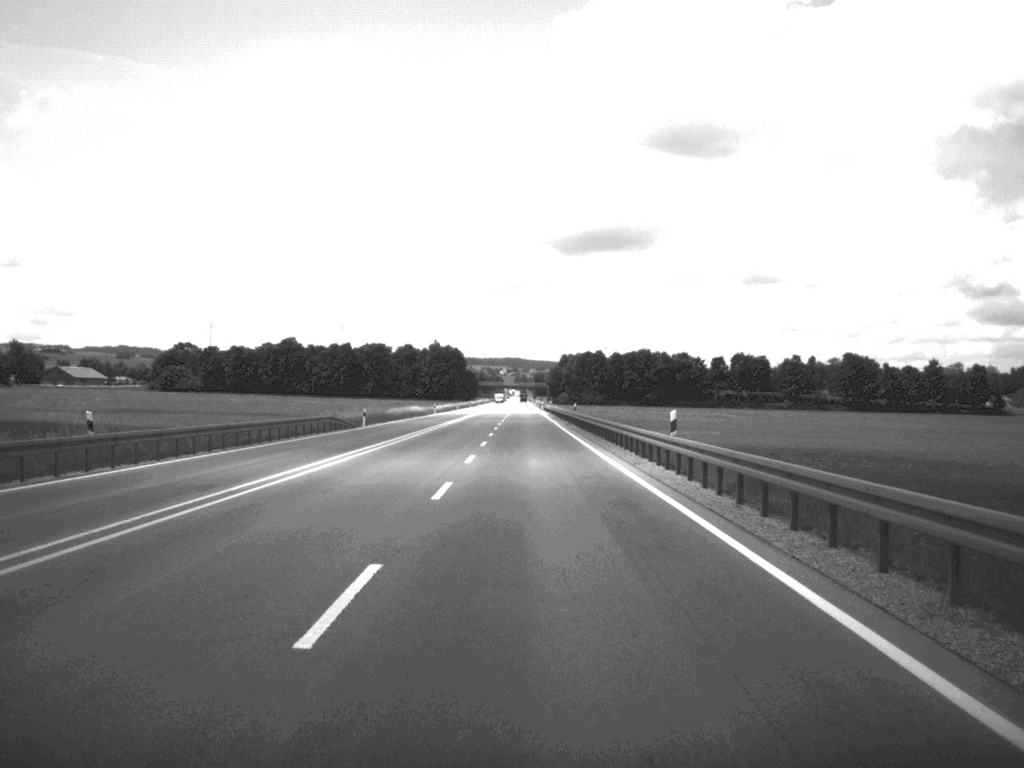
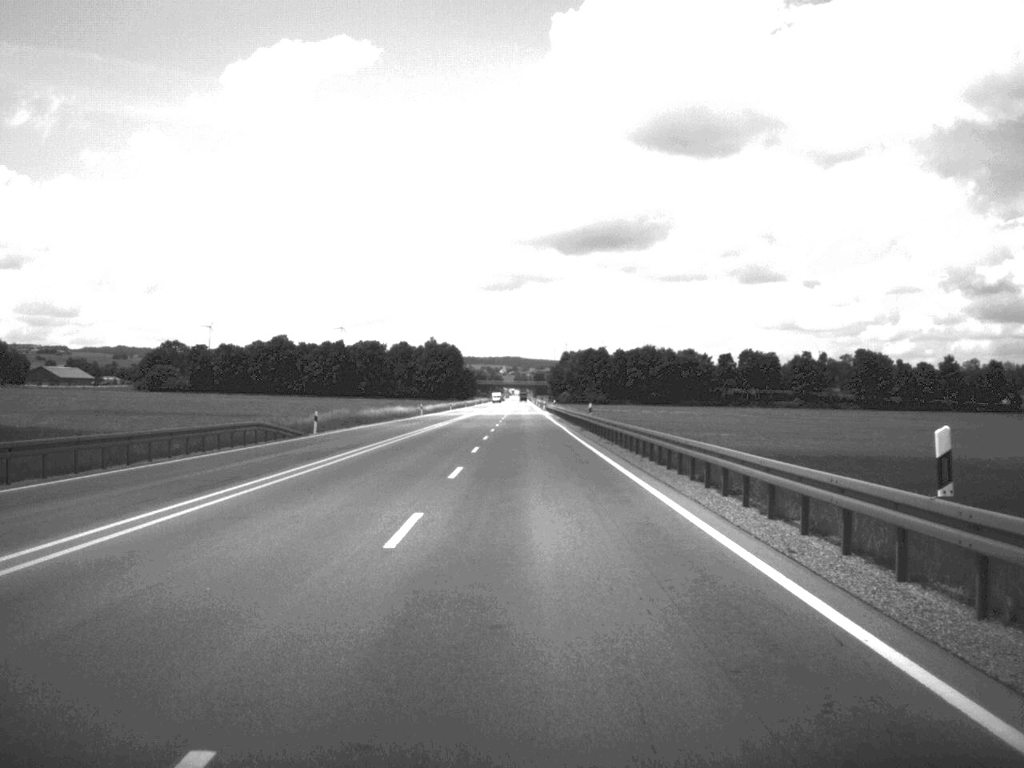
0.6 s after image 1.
(0.0, +18.4) m; 0°
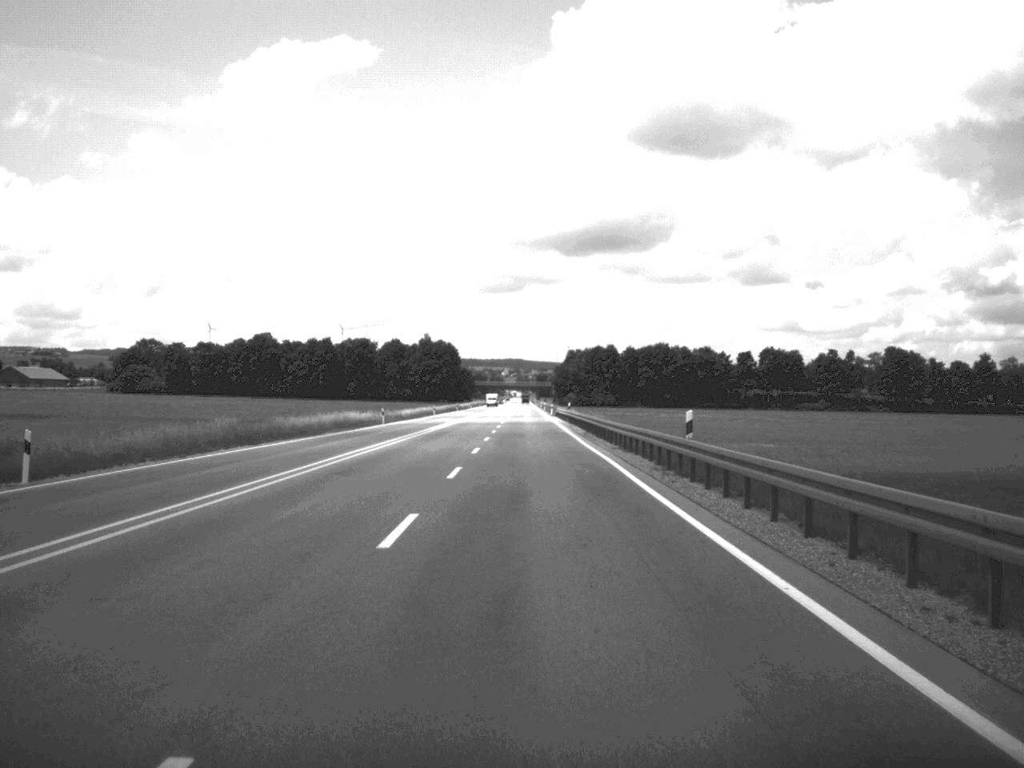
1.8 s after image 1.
(-0.1, +35.9) m; 0°
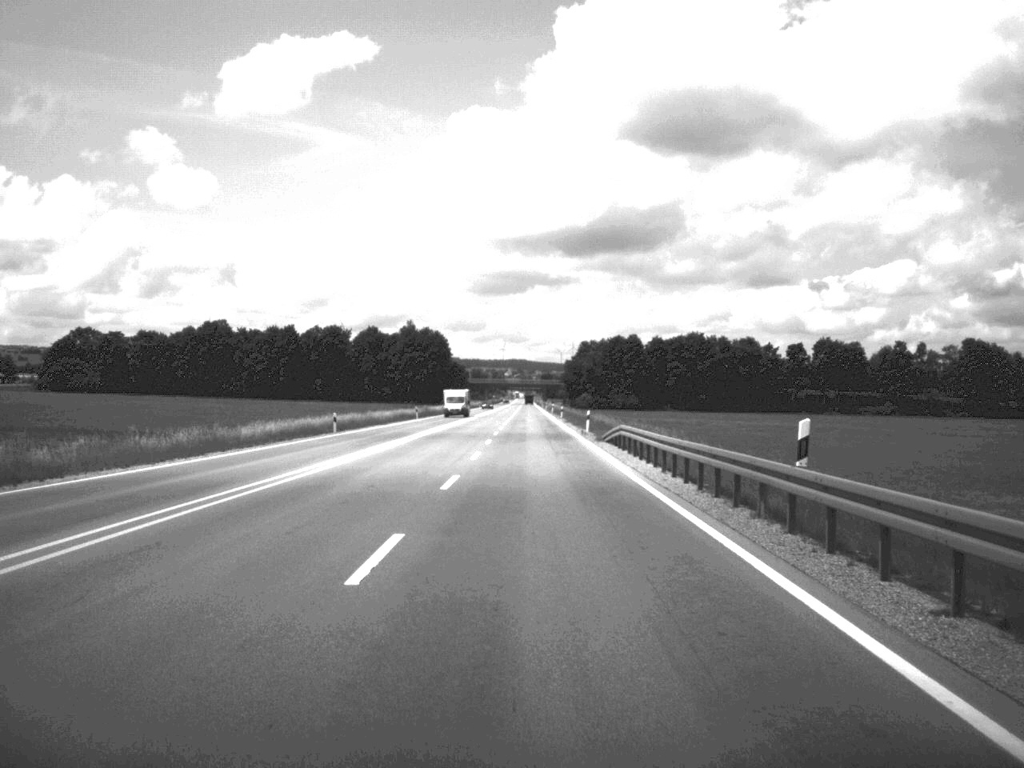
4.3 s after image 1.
(-0.2, +74.4) m; 0°
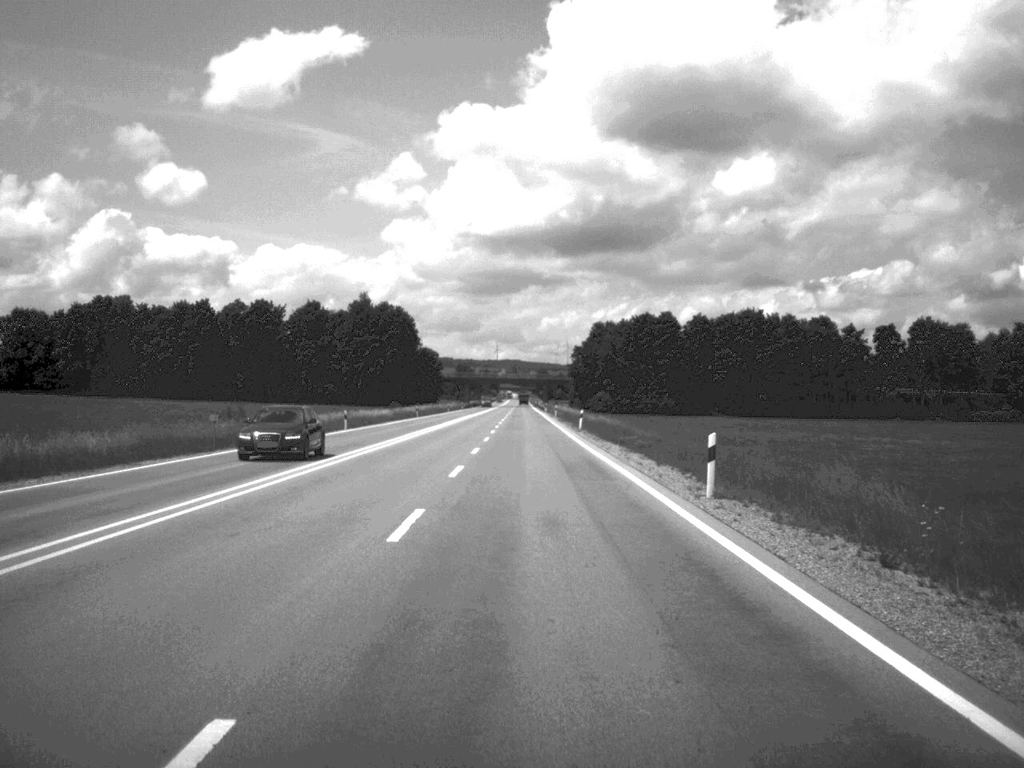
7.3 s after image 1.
(0.0, +92.3) m; 0°
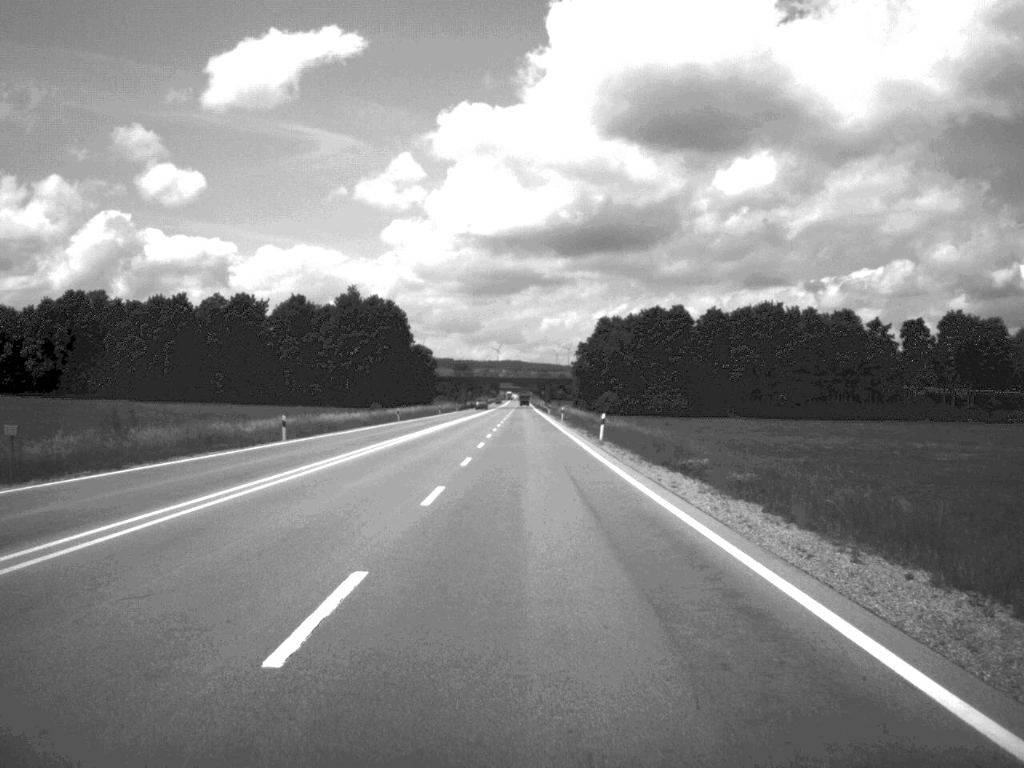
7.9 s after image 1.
(0.0, +18.5) m; 0°
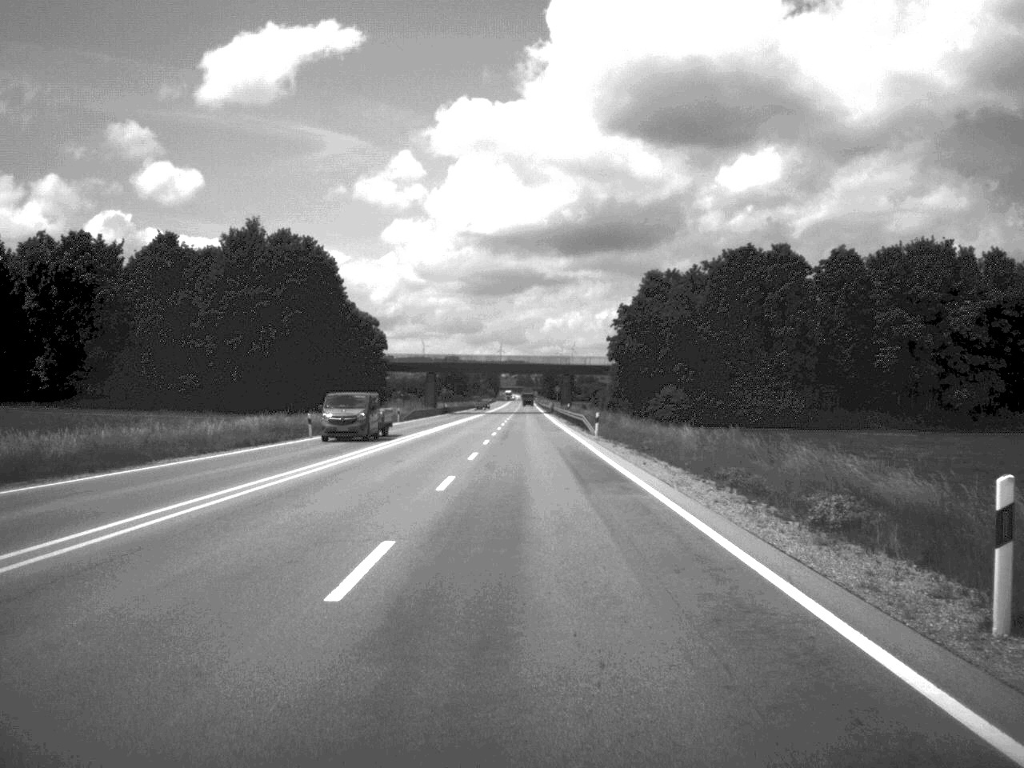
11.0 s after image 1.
(-0.4, +93.0) m; 0°
